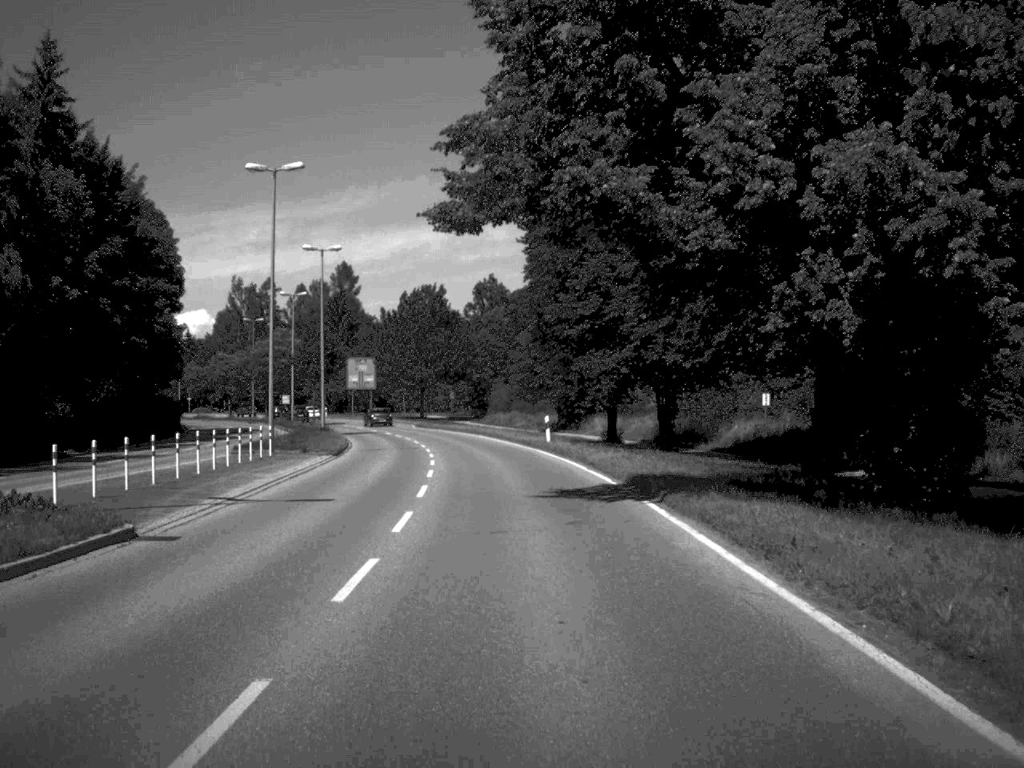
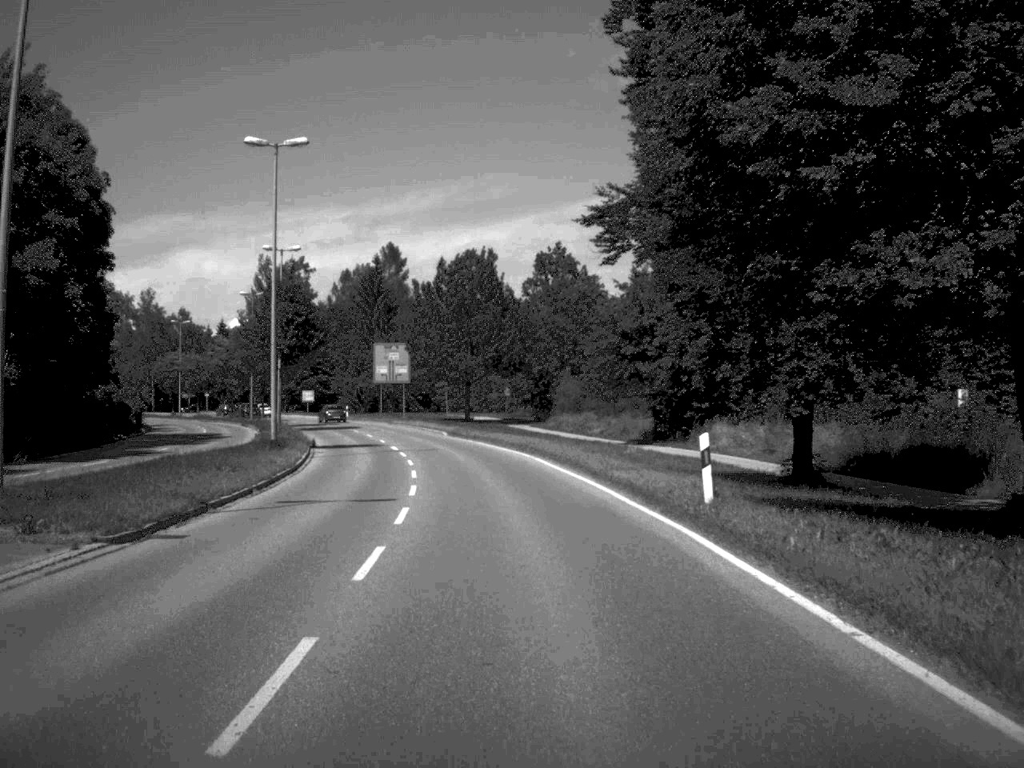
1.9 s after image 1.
(-0.7, +28.1) m; -3°
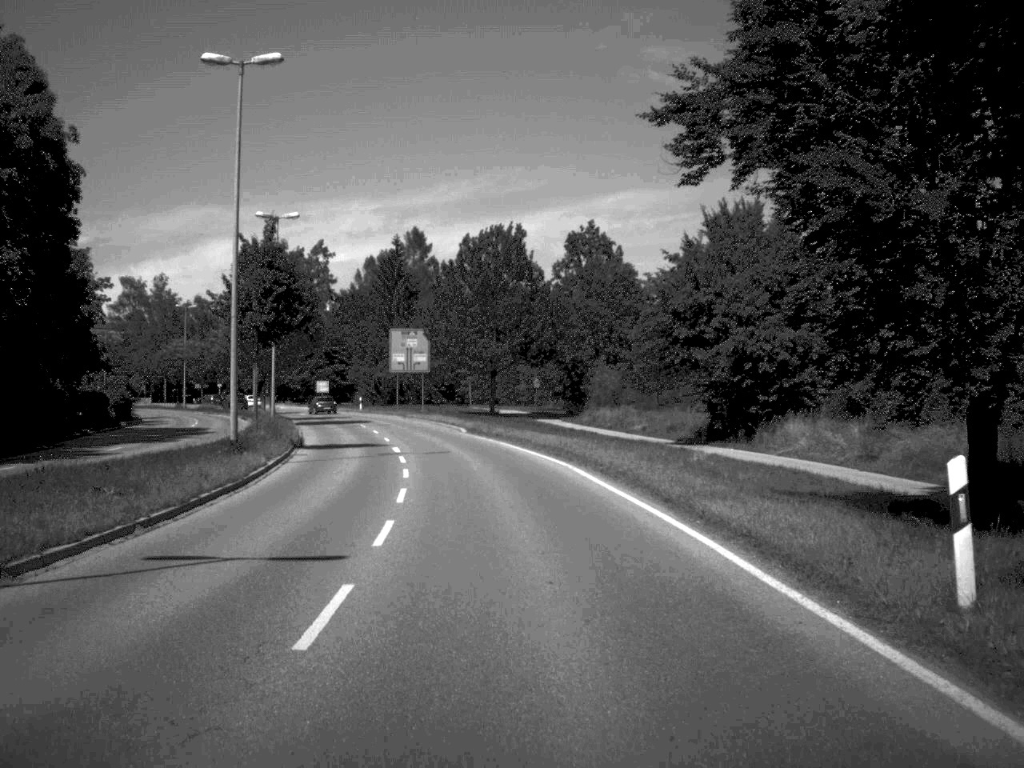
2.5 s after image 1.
(-0.1, +9.4) m; -1°
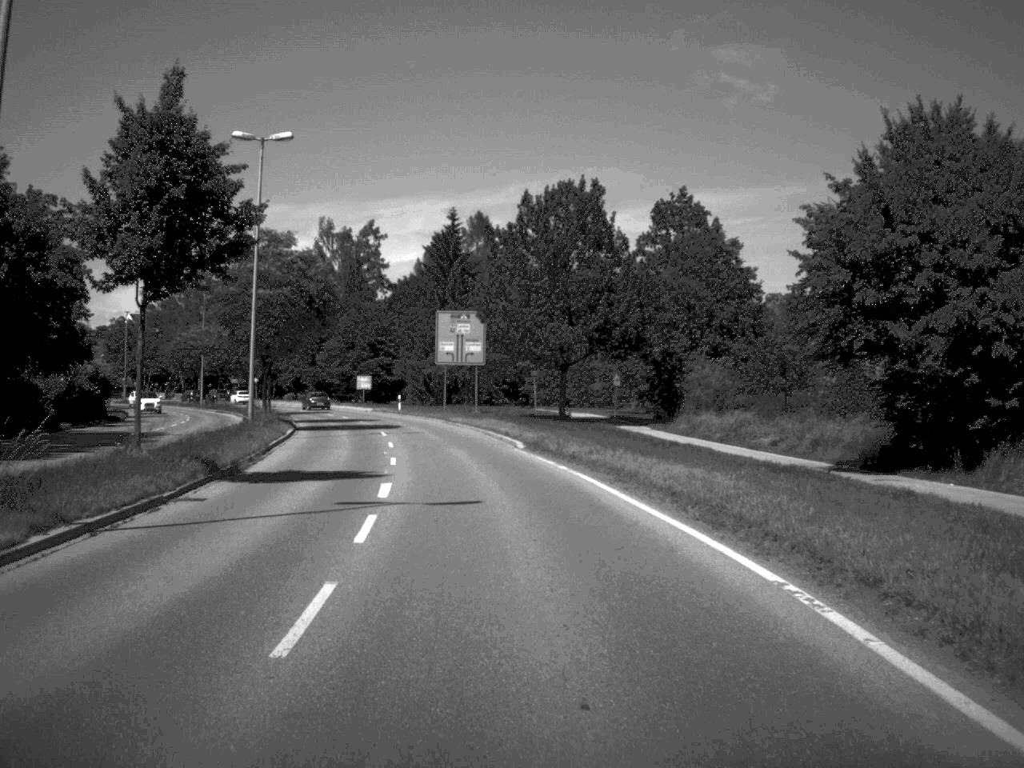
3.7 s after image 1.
(-0.5, +18.4) m; -3°
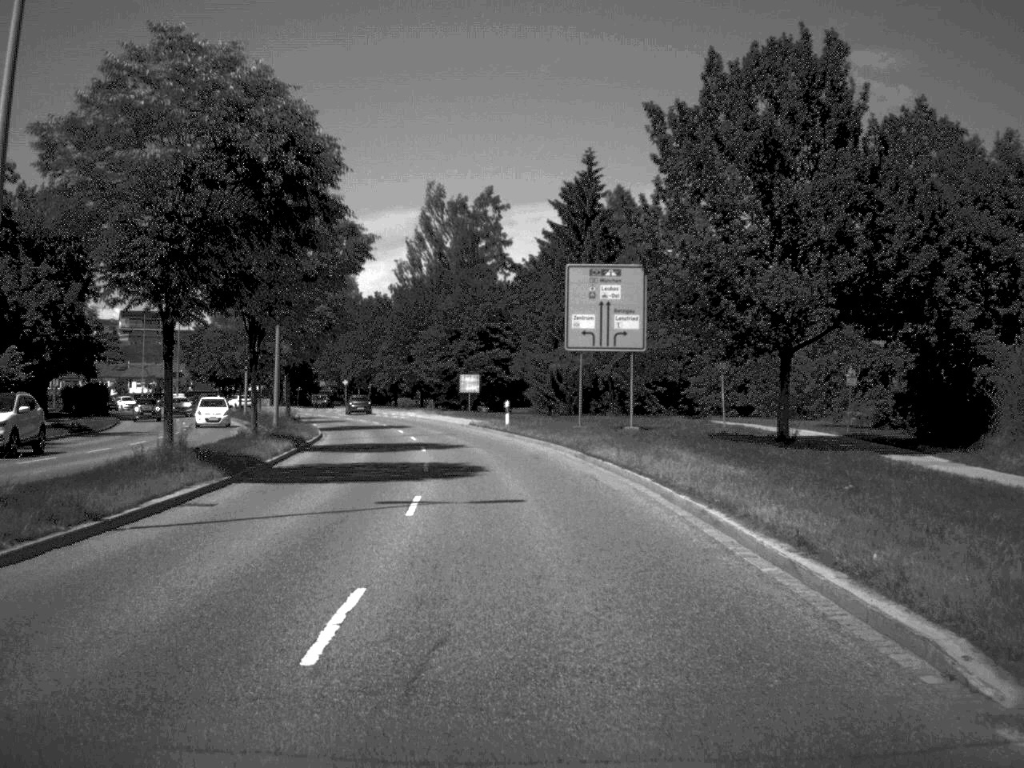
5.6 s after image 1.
(-1.7, +29.7) m; -6°
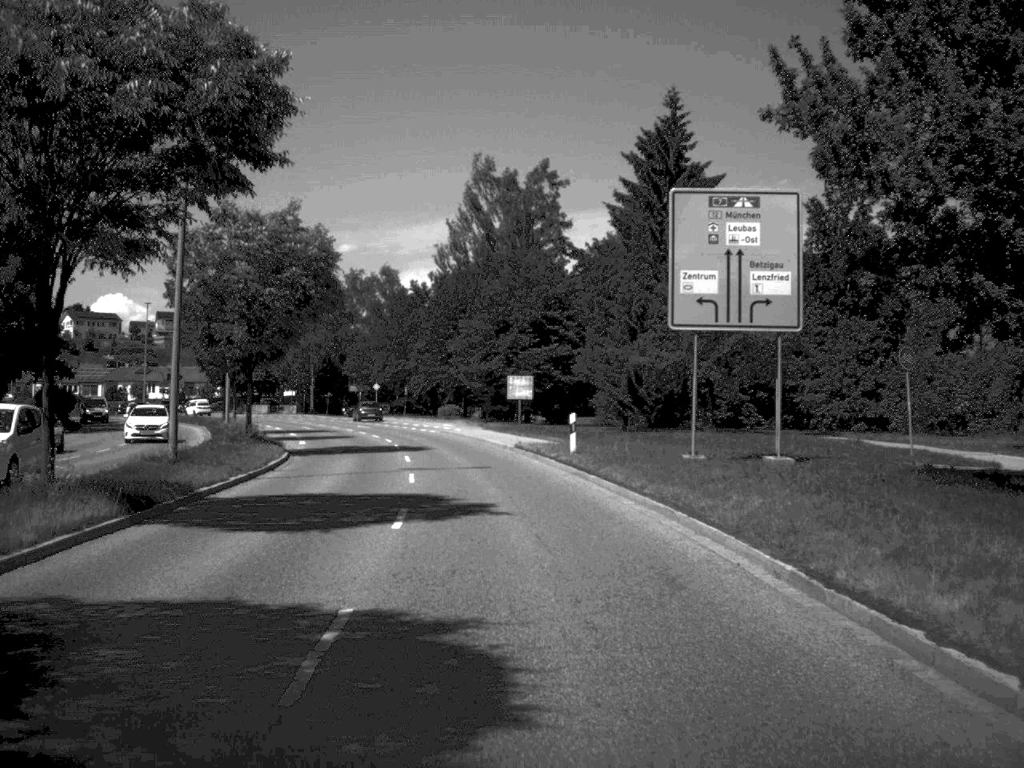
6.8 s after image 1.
(-0.4, +18.6) m; -3°
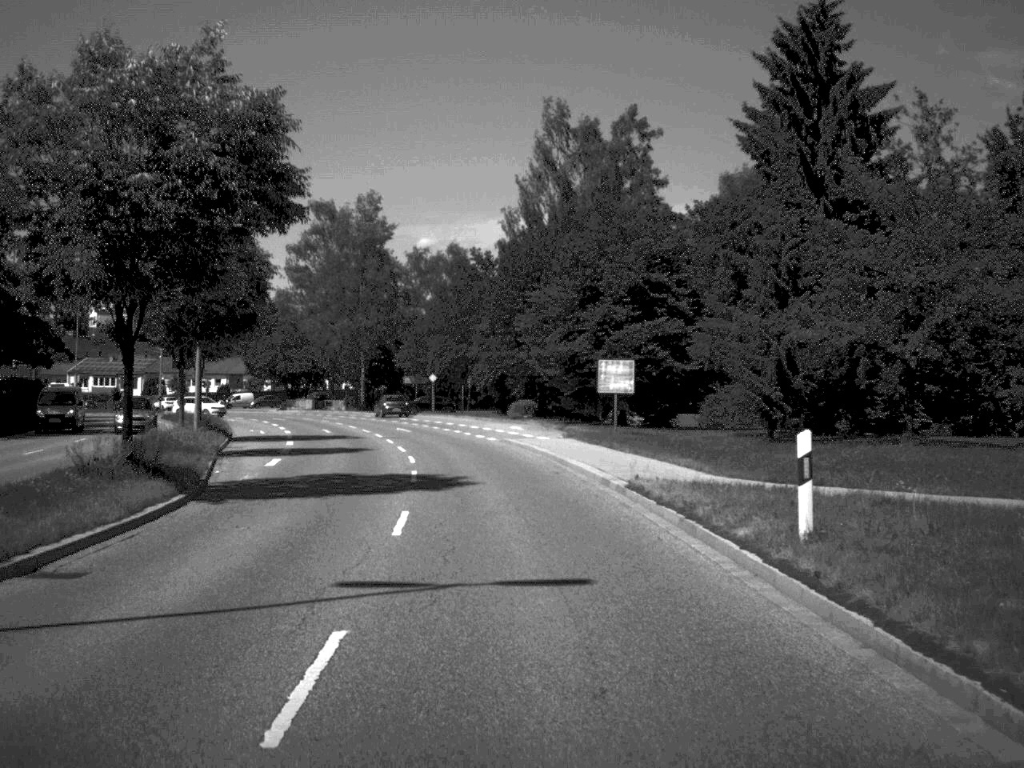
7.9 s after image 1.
(-0.6, +18.6) m; -4°
